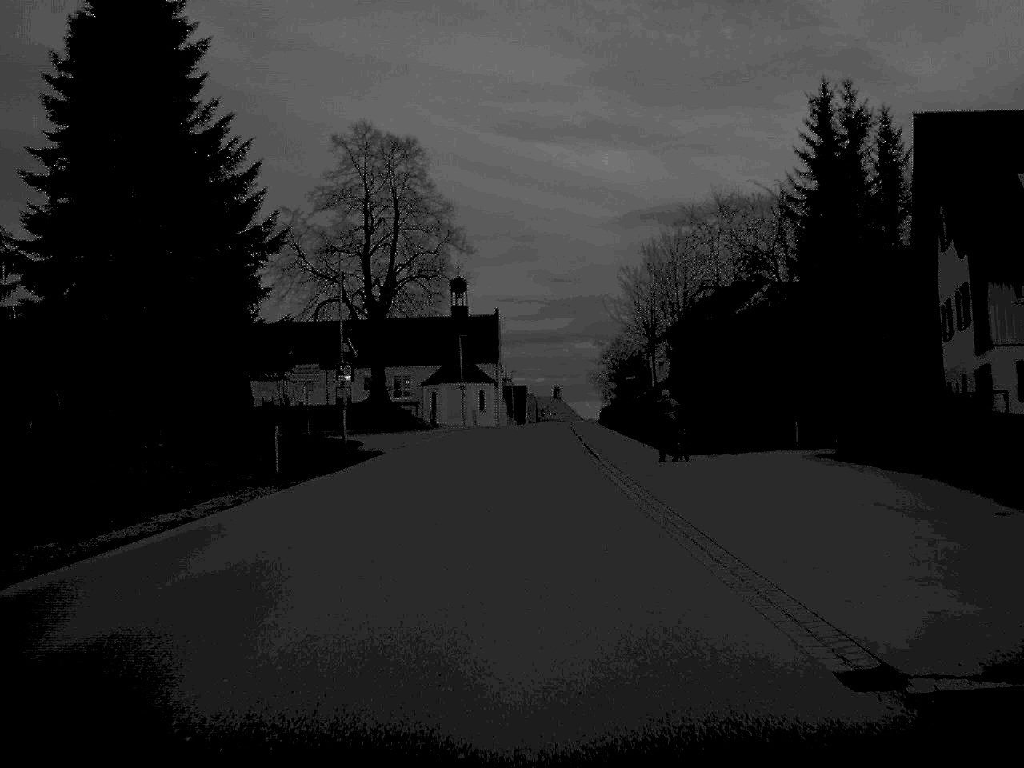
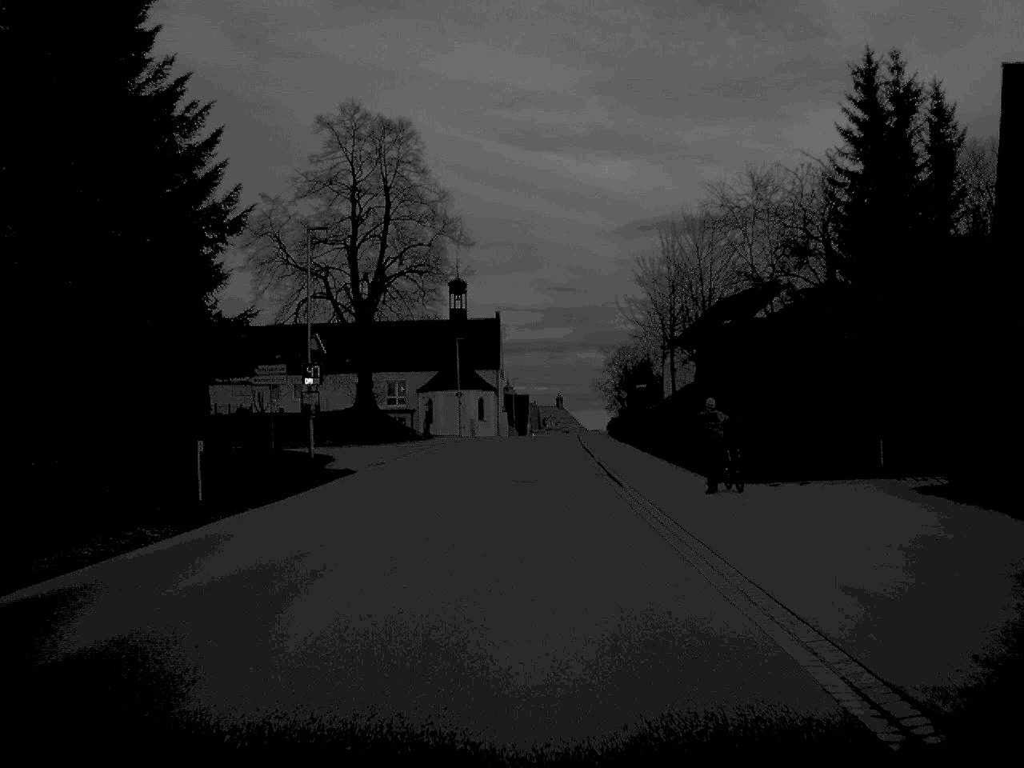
(0.0, +7.7) m; 0°
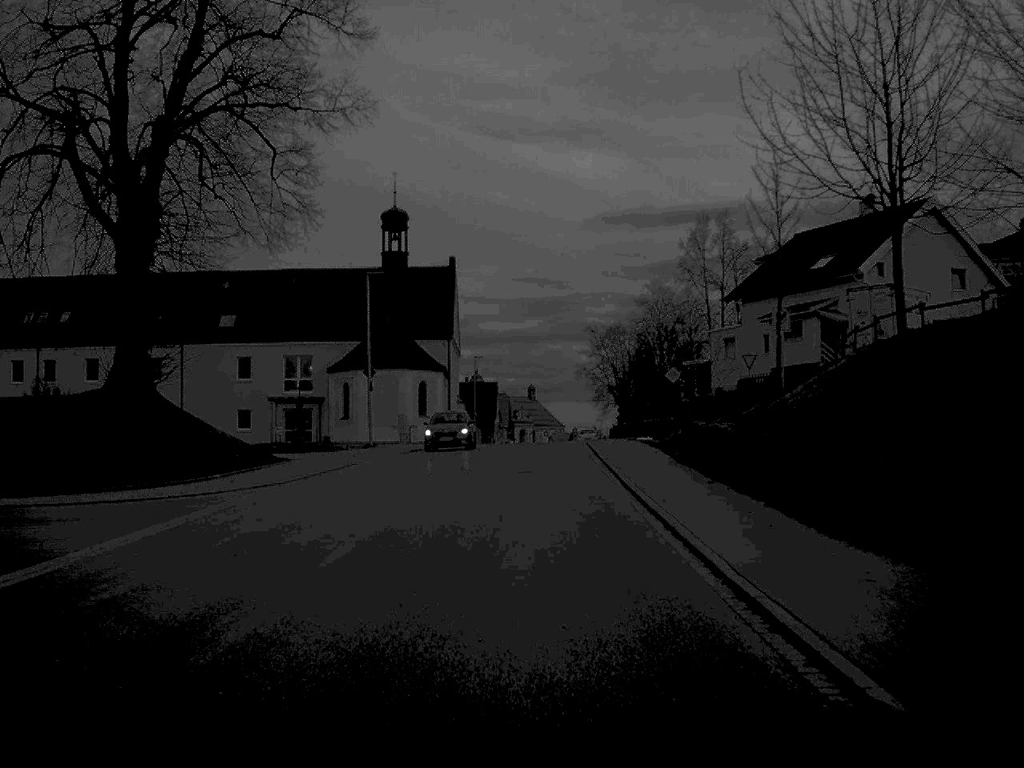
(+0.4, +39.9) m; +1°
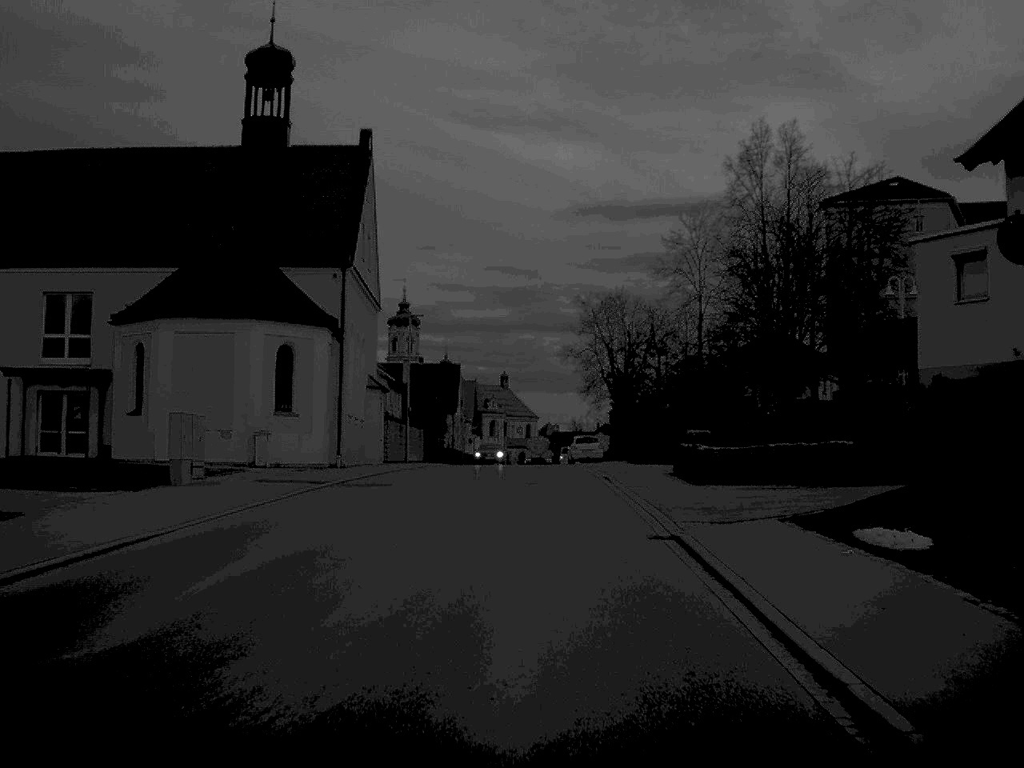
(+0.4, +38.1) m; +1°
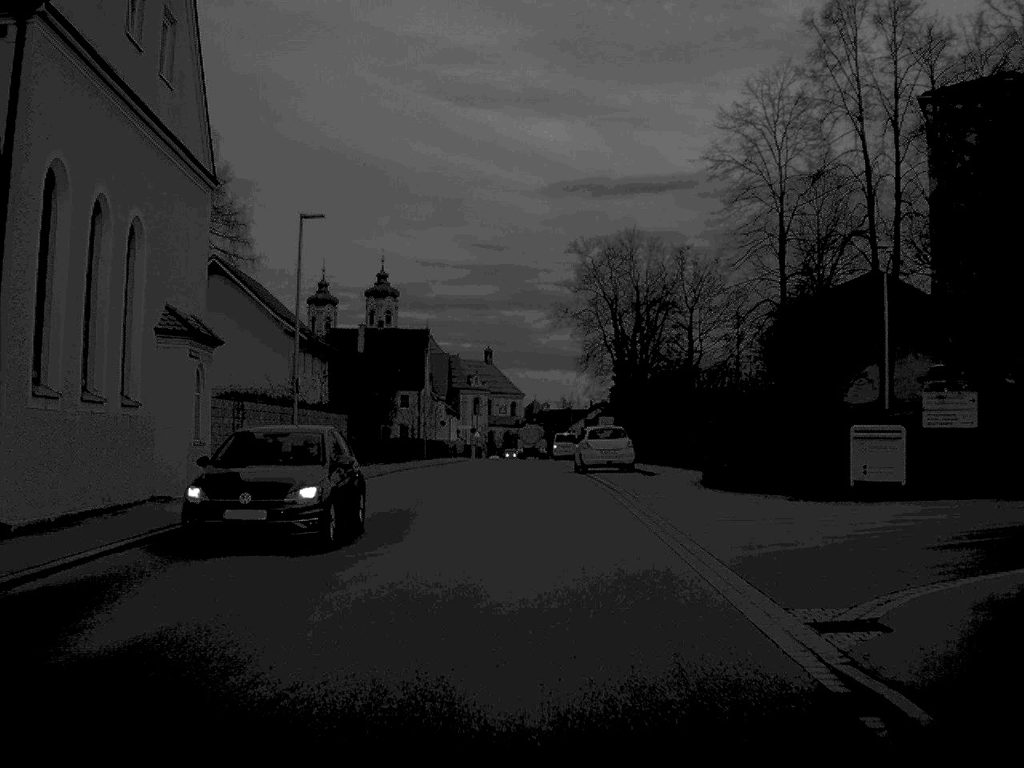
(+0.2, +26.7) m; +1°
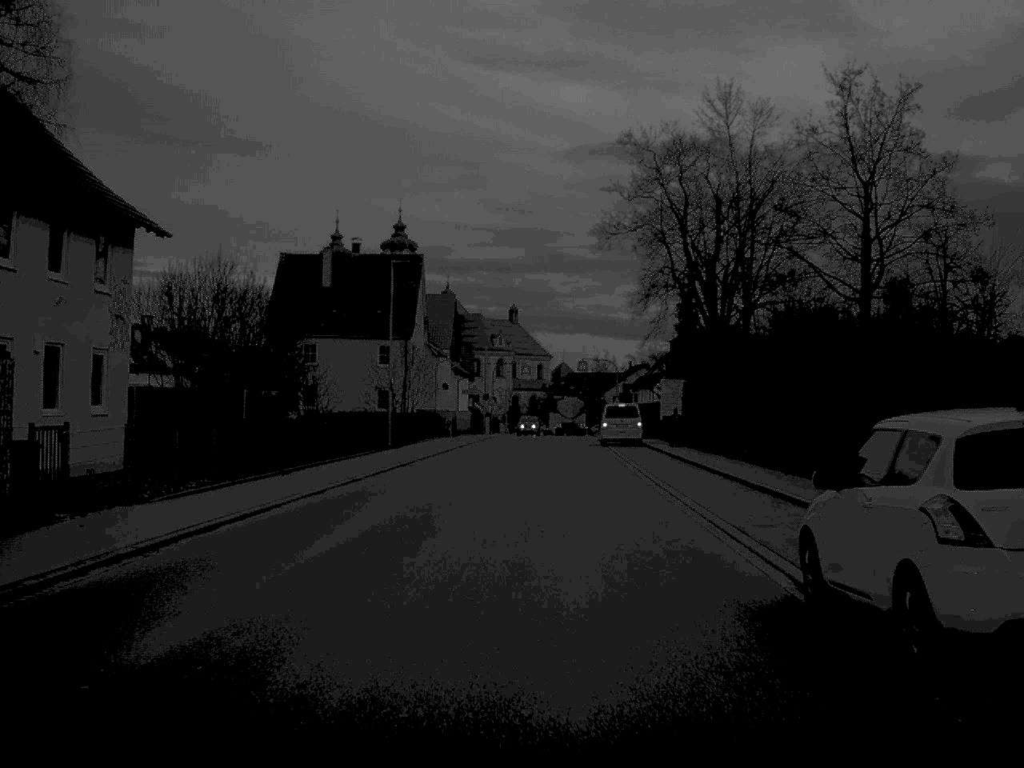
(-0.2, +33.2) m; -1°
